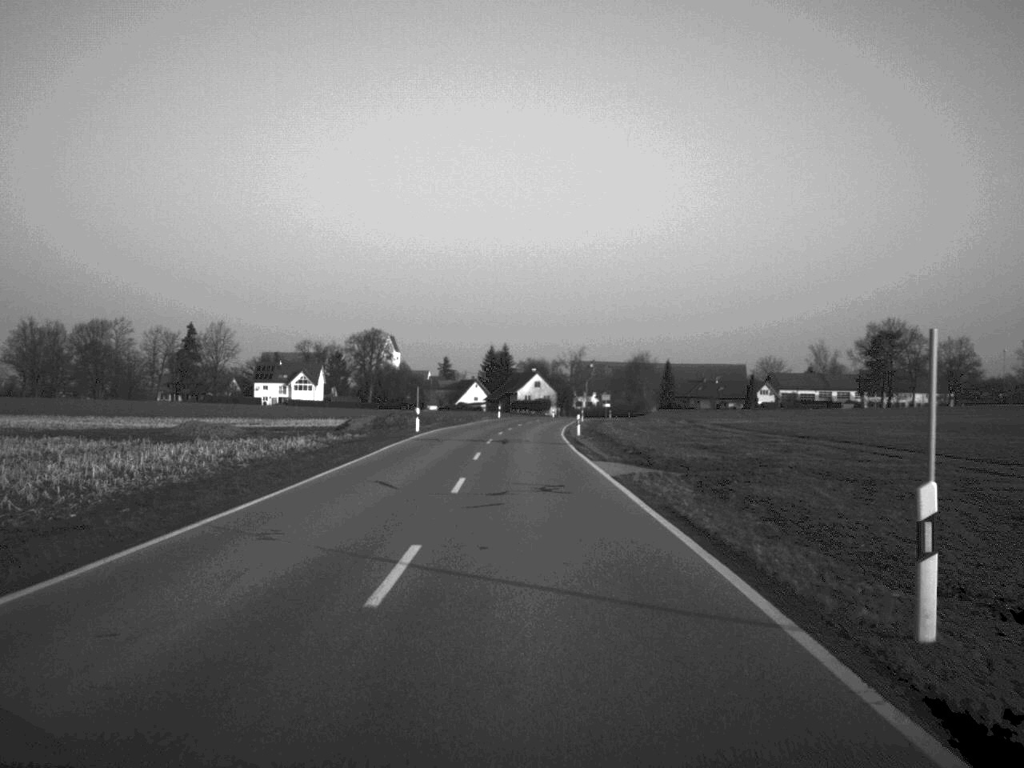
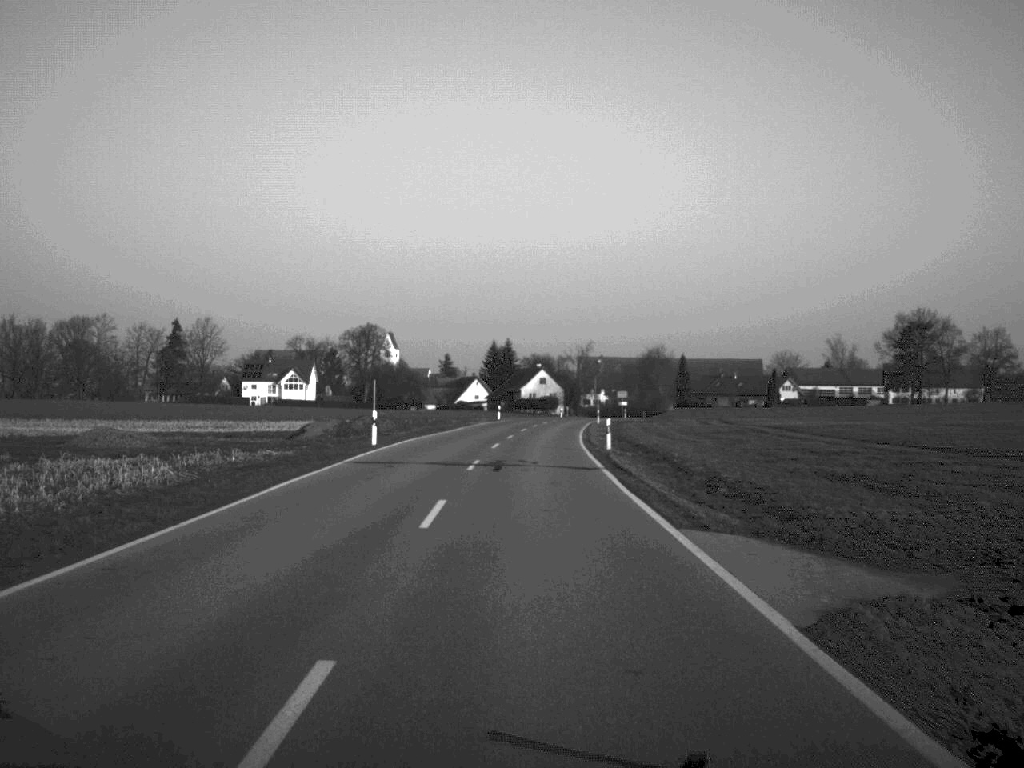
(0.0, +17.9) m; 0°
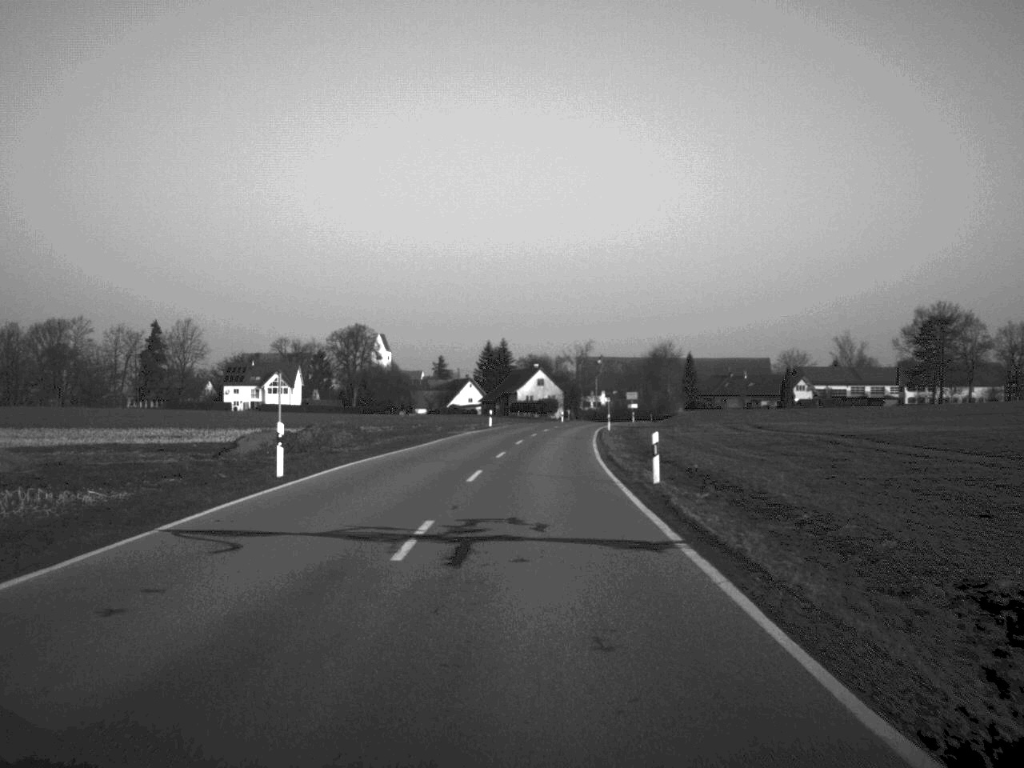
(0.0, +14.8) m; 0°
